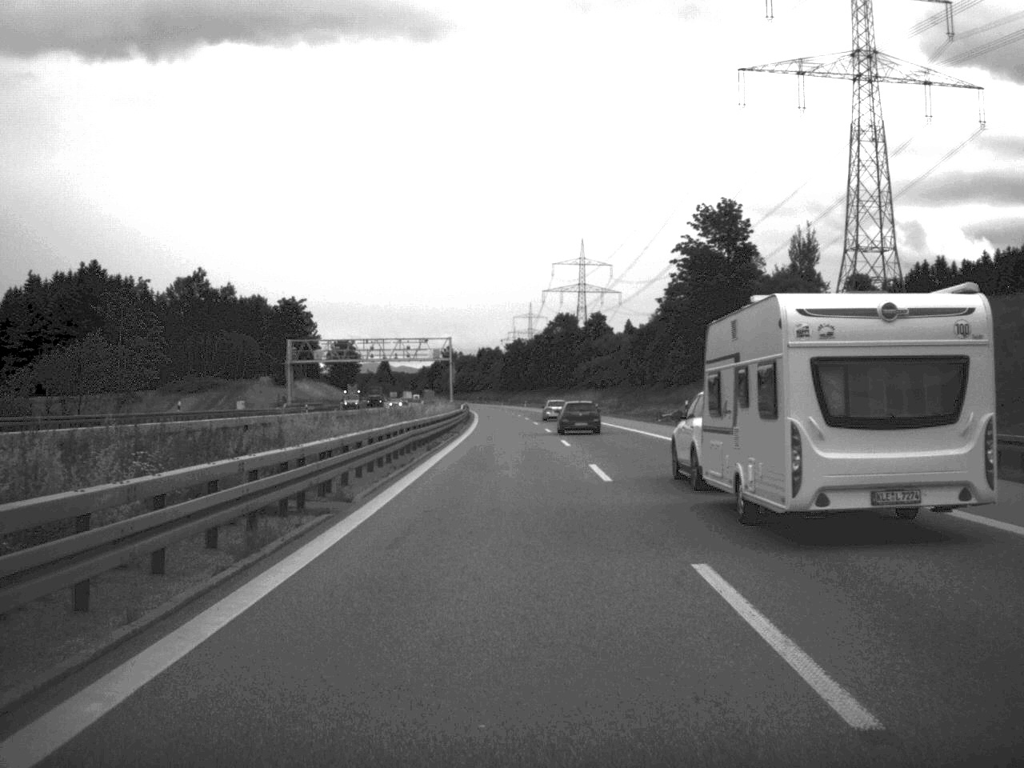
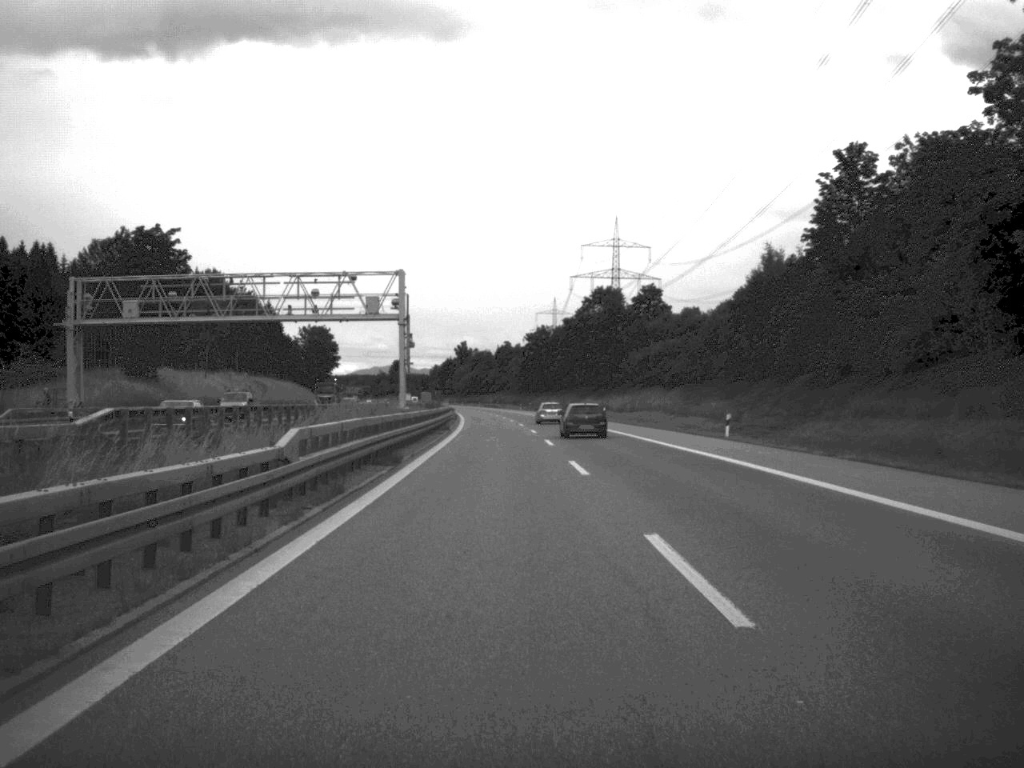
(-0.6, +67.8) m; -1°
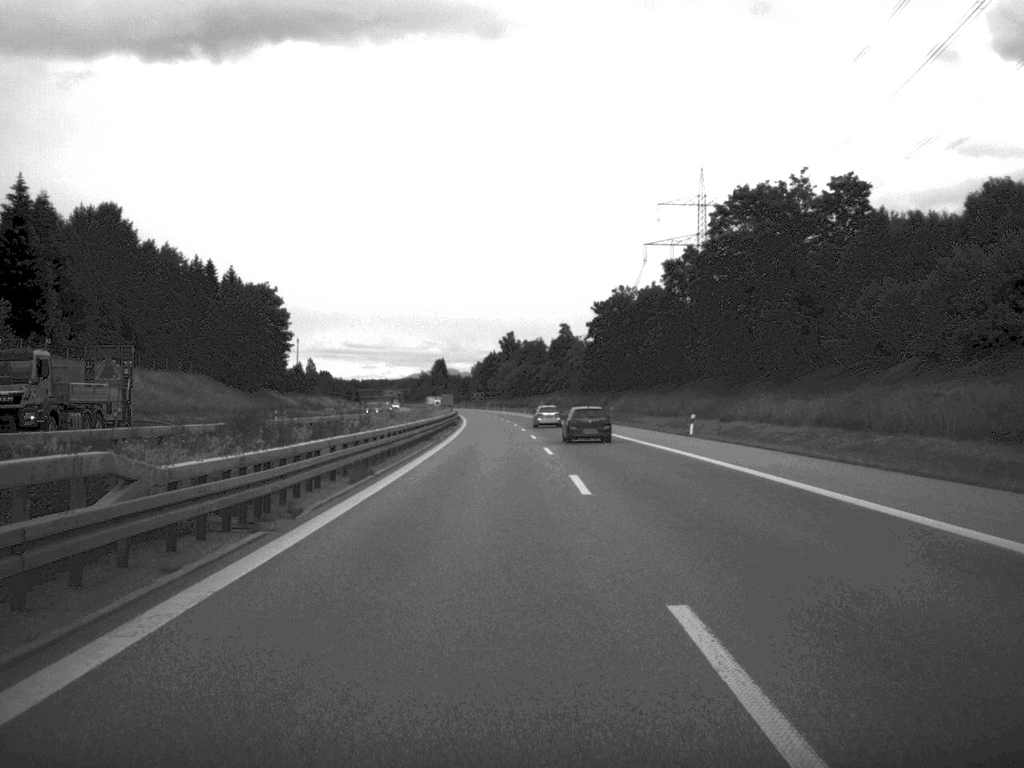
(-2.0, +92.8) m; -3°
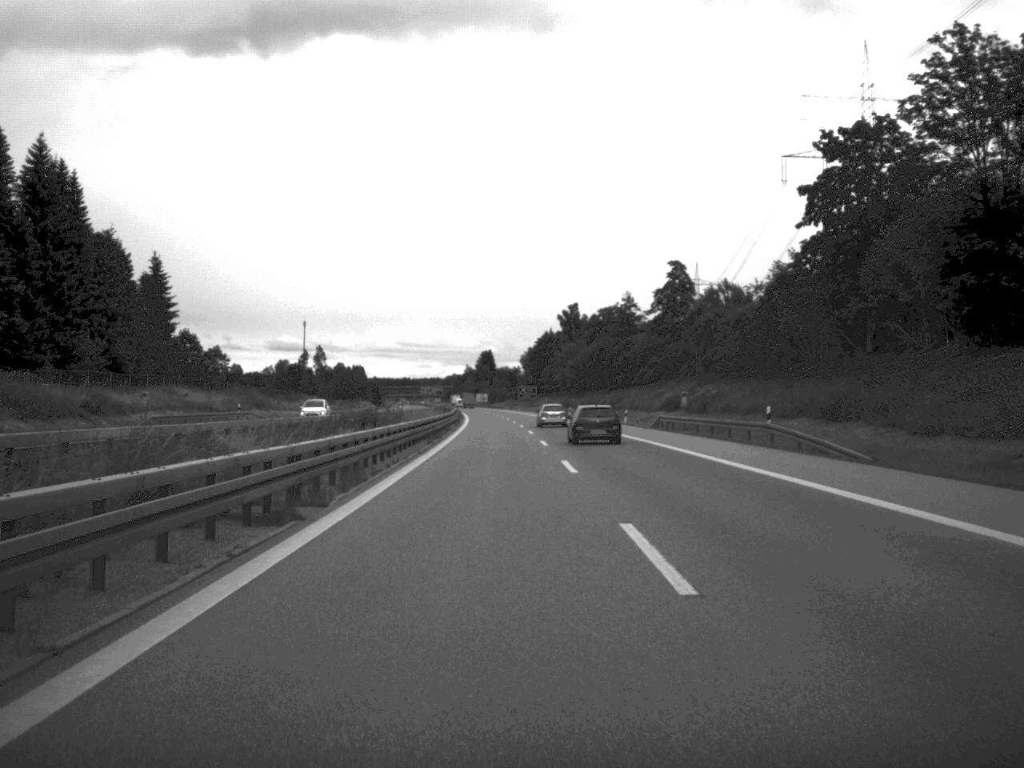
(-3.2, +117.0) m; -3°
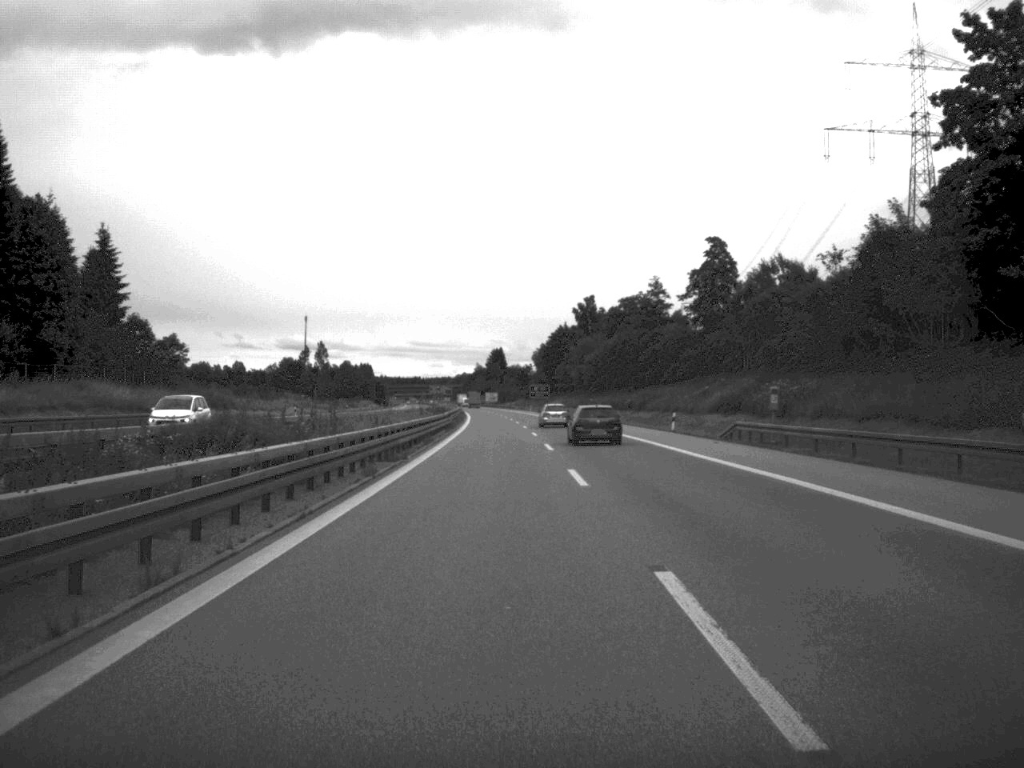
(-0.1, +22.1) m; -1°
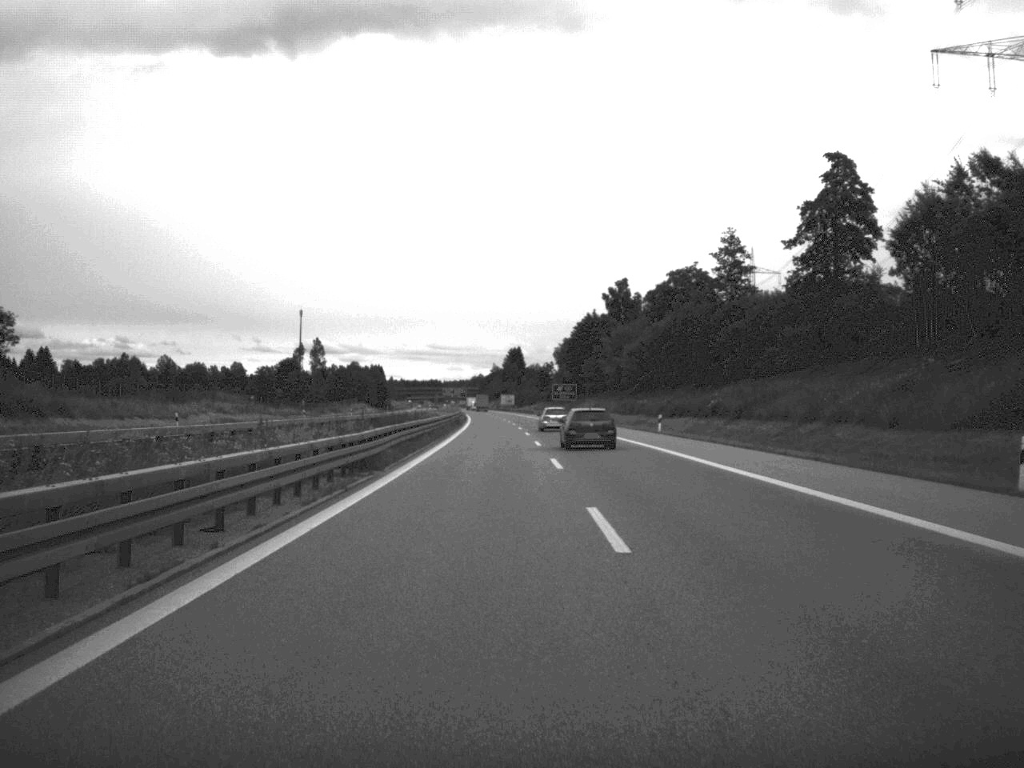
(-0.3, +45.4) m; -1°
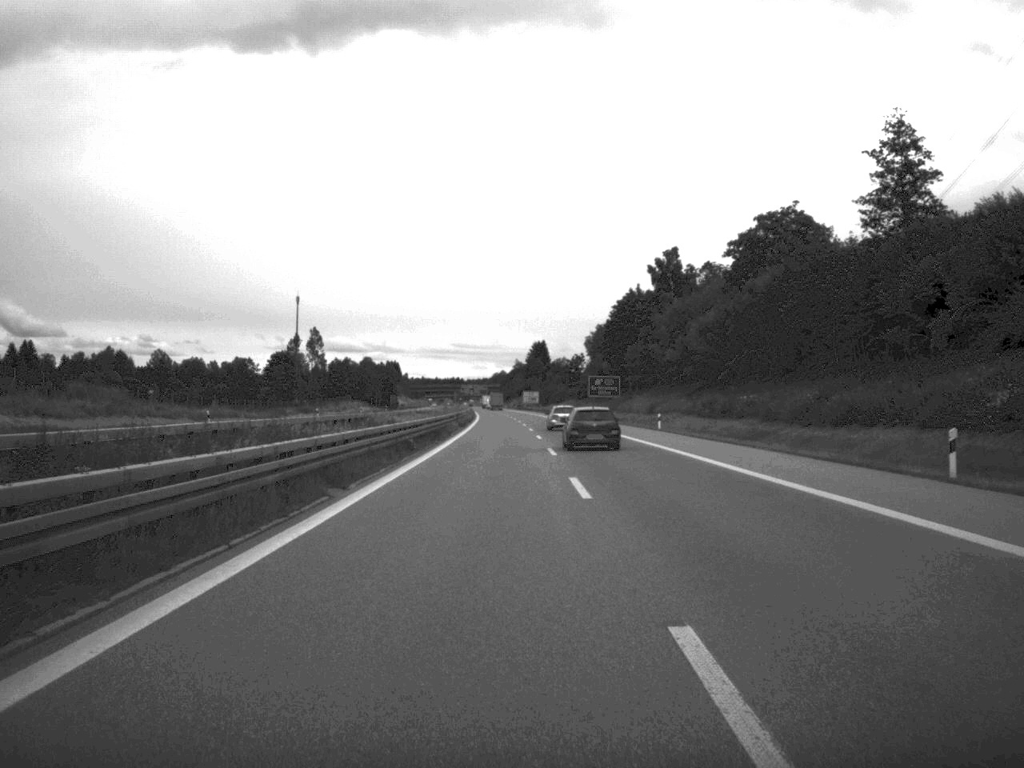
(-0.5, +45.7) m; -1°
